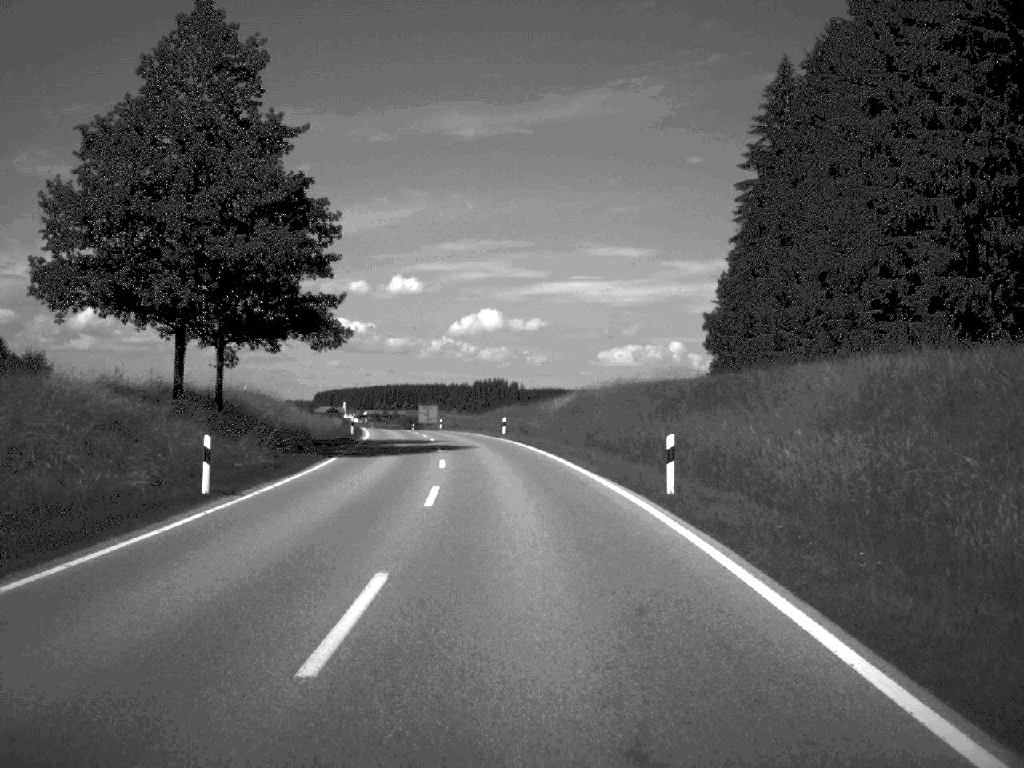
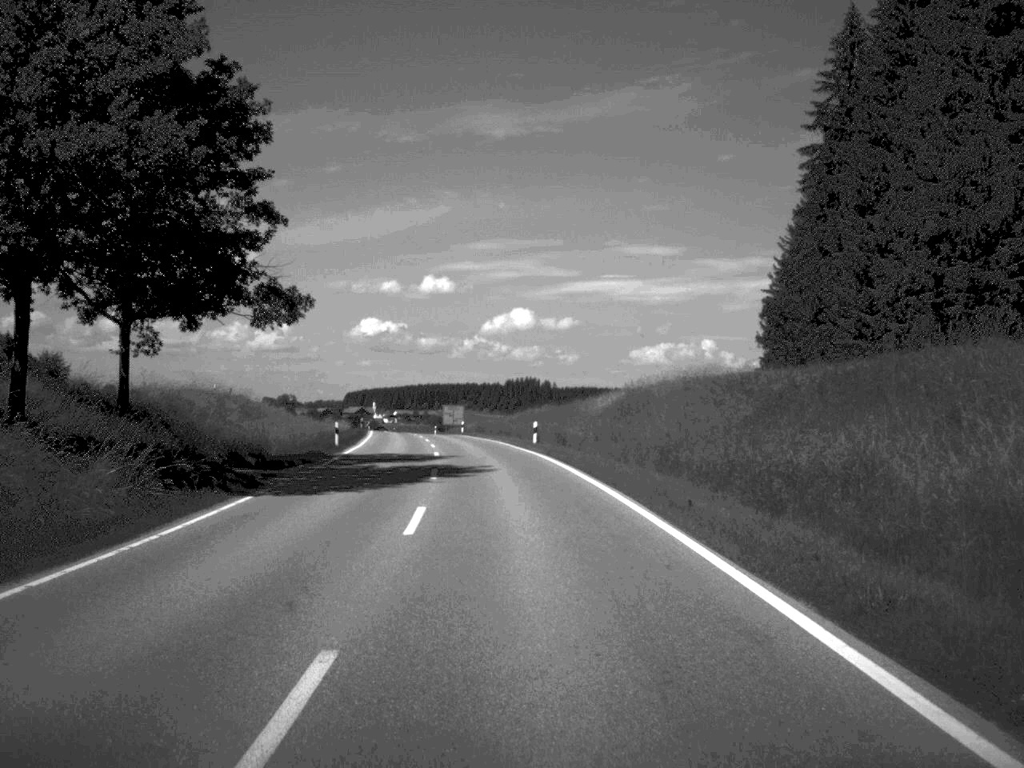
(-0.2, +15.3) m; -1°
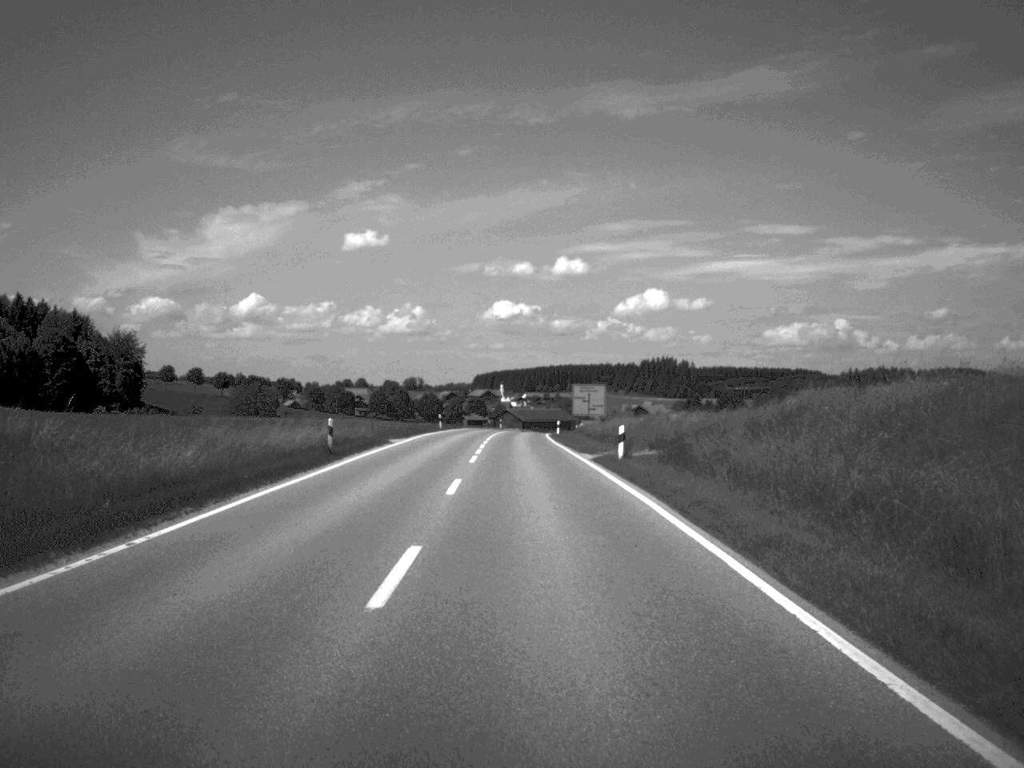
(-3.9, +64.2) m; -6°
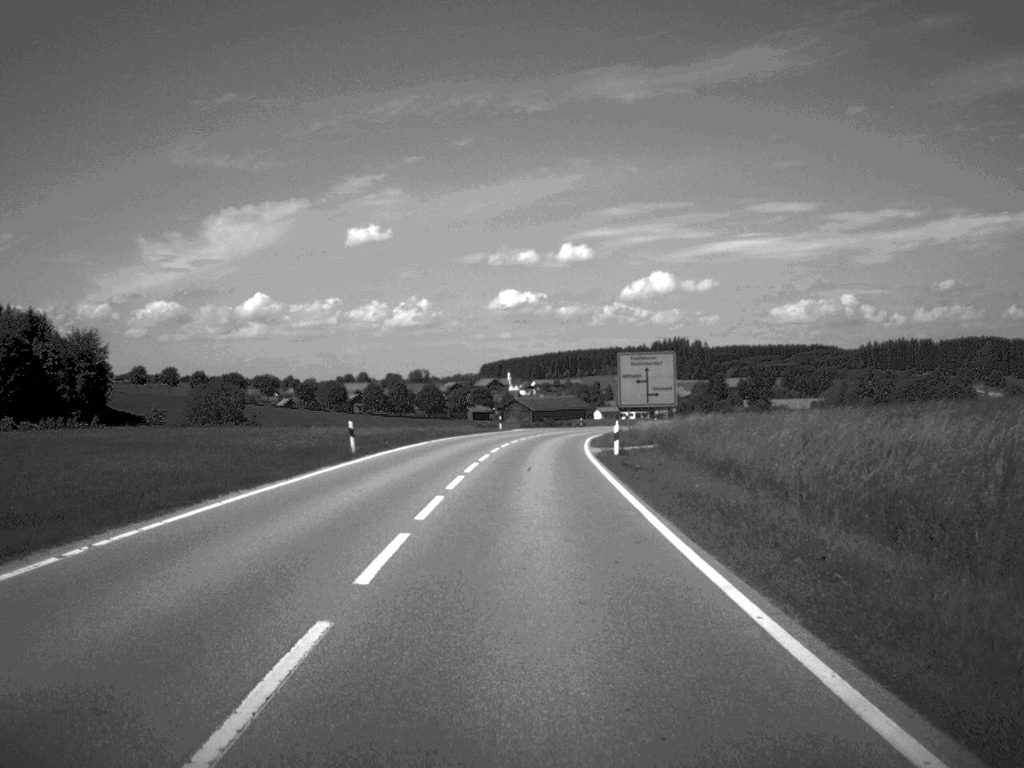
(-0.3, +46.2) m; -1°
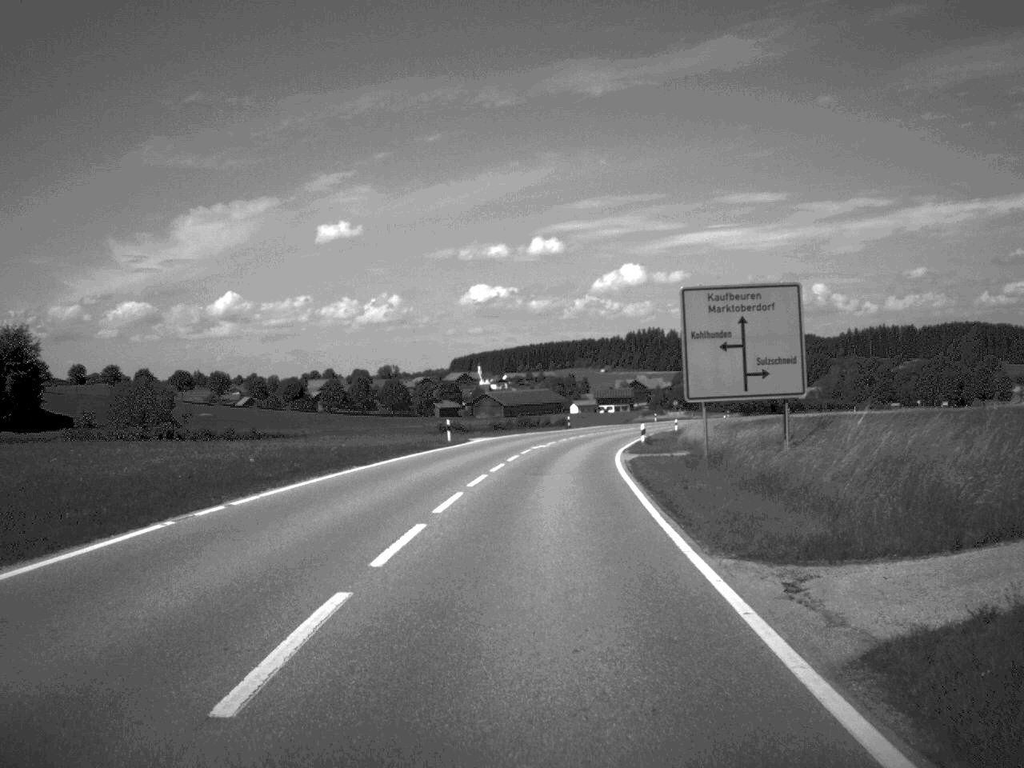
(+0.2, +34.2) m; +1°
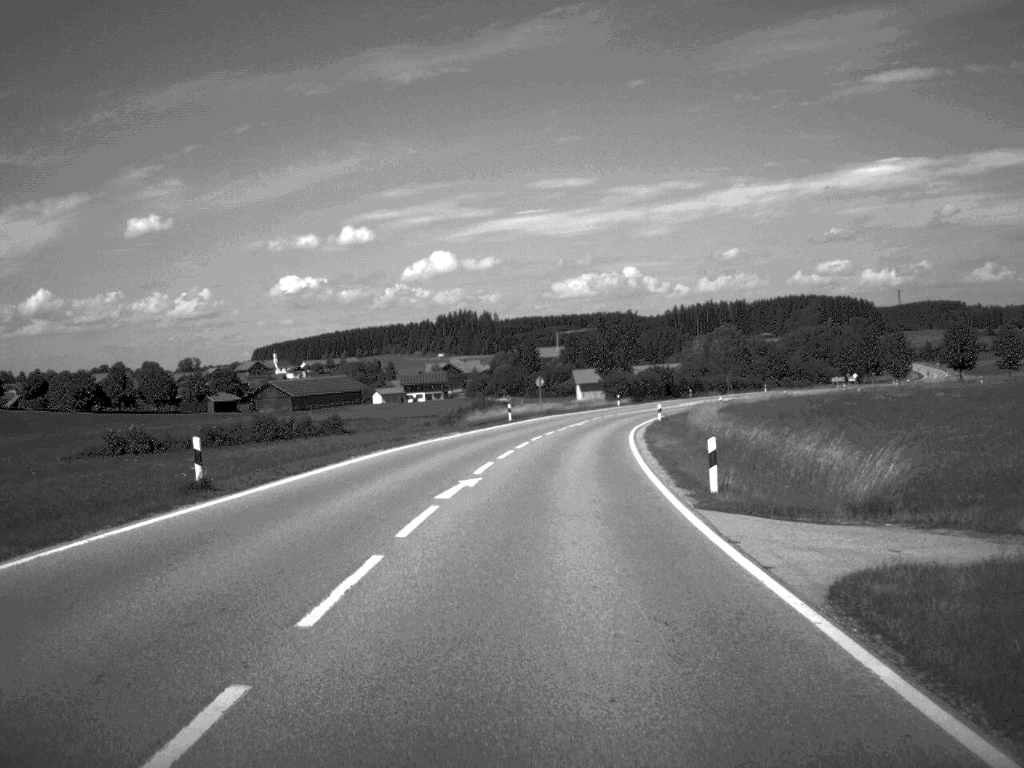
(+5.5, +78.5) m; +8°
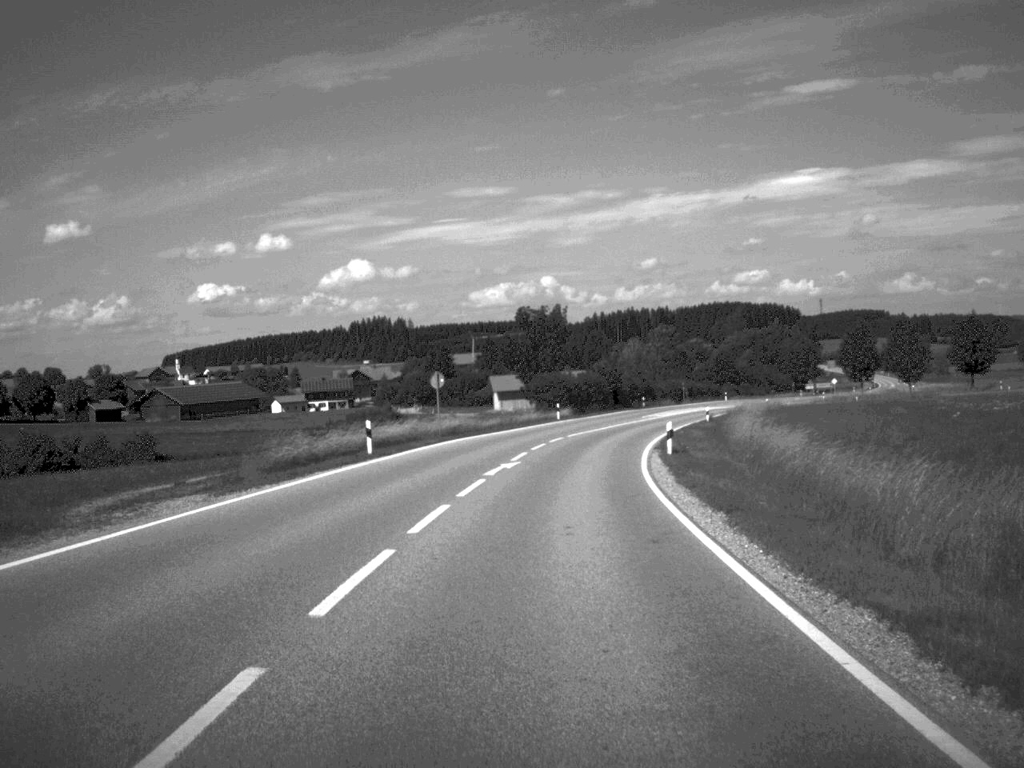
(+1.0, +34.4) m; +4°
